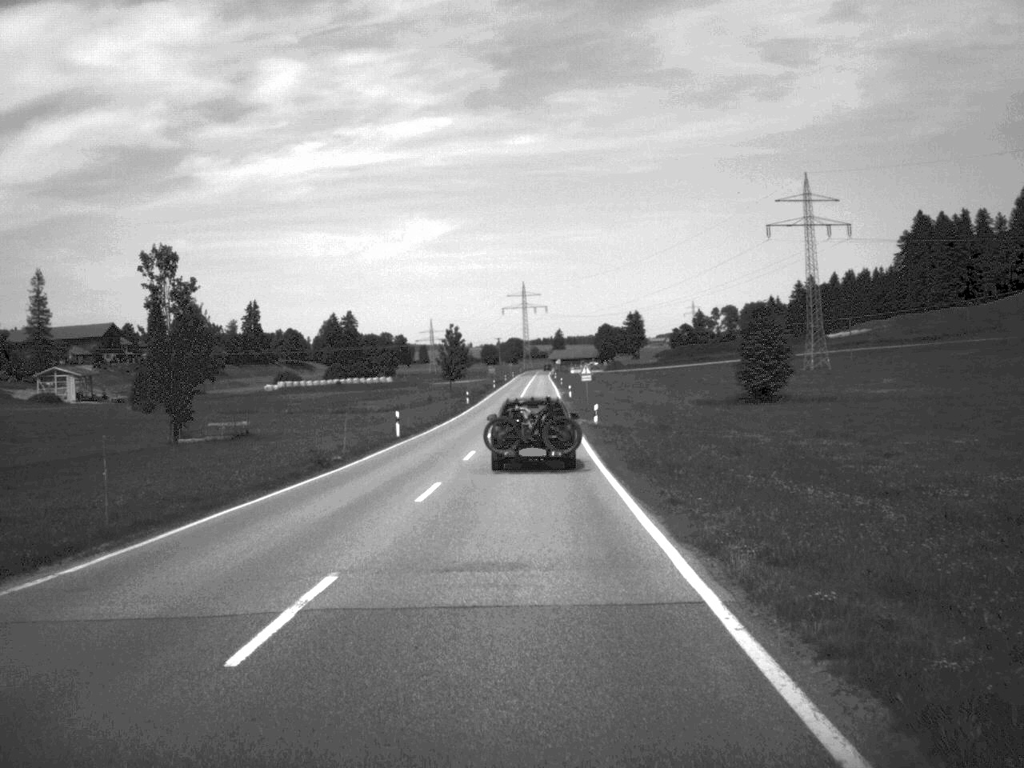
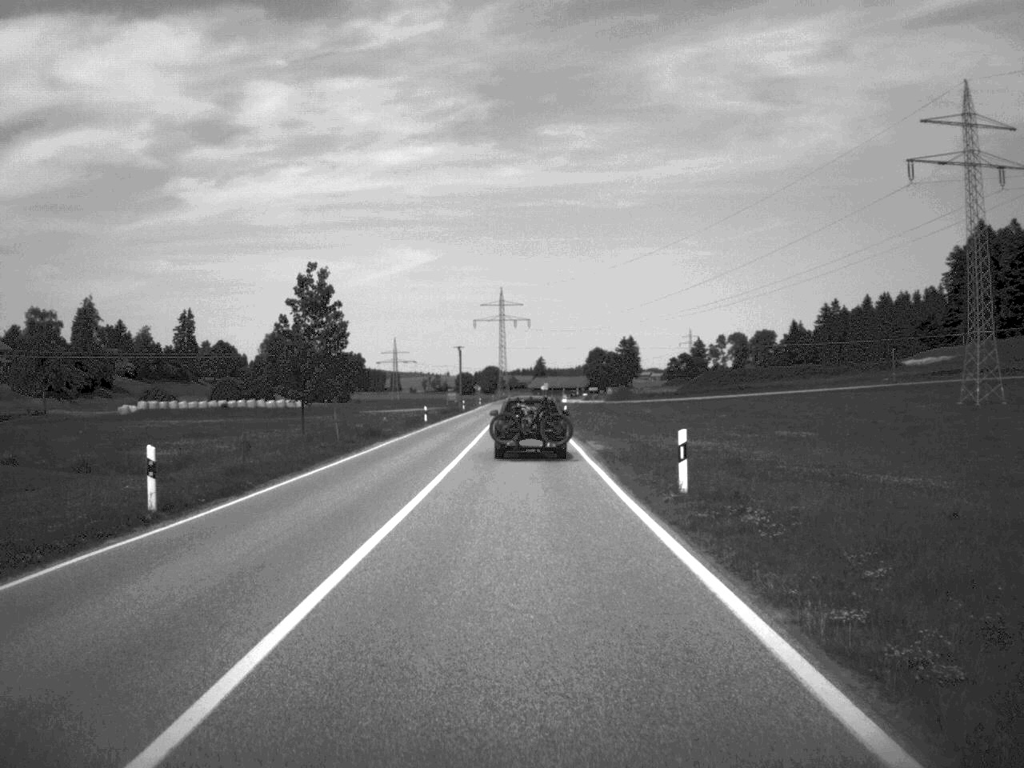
(+0.7, +76.7) m; +1°
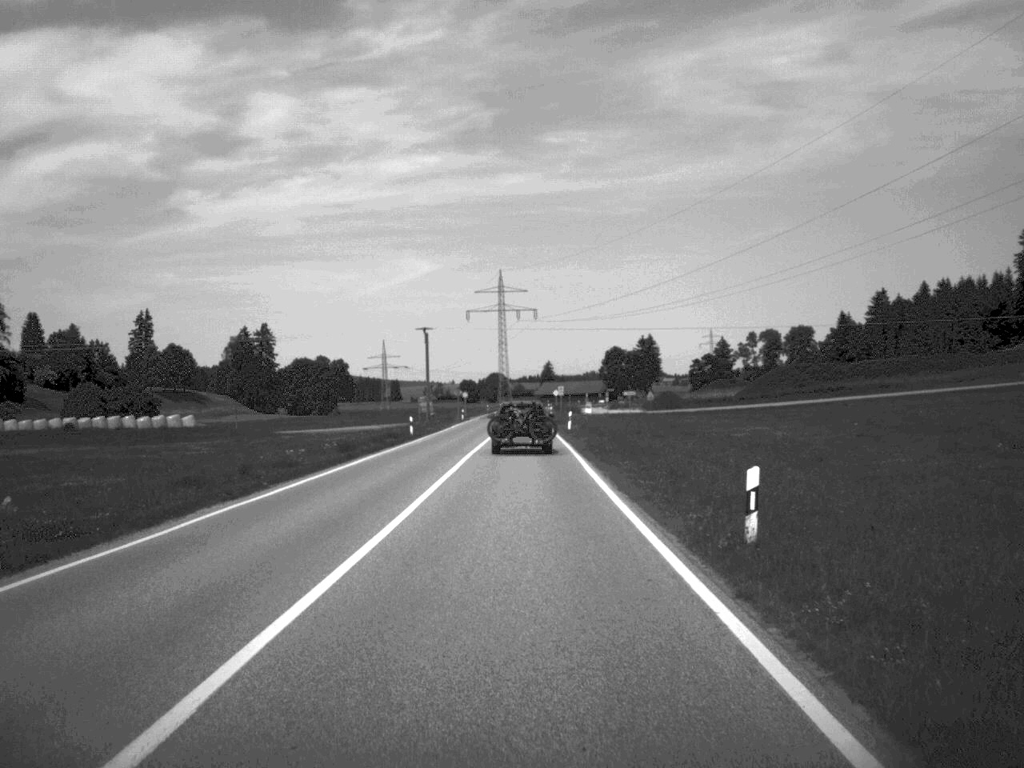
(0.0, +58.9) m; 0°
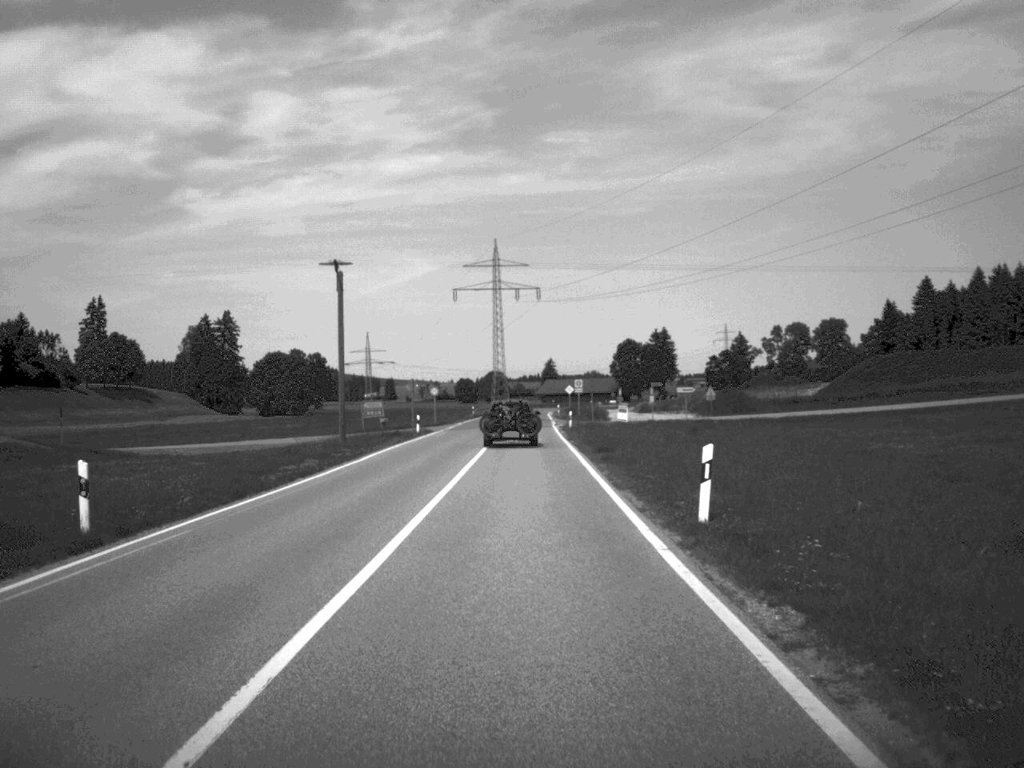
(-0.1, +46.7) m; 0°
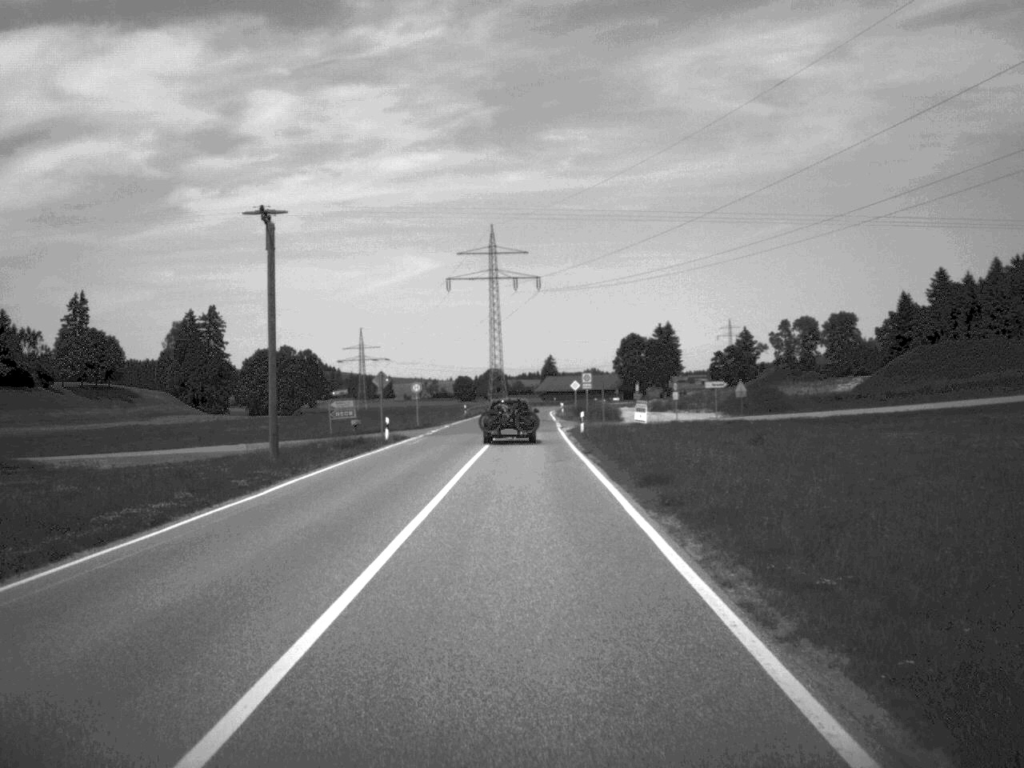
(0.0, +14.1) m; 0°
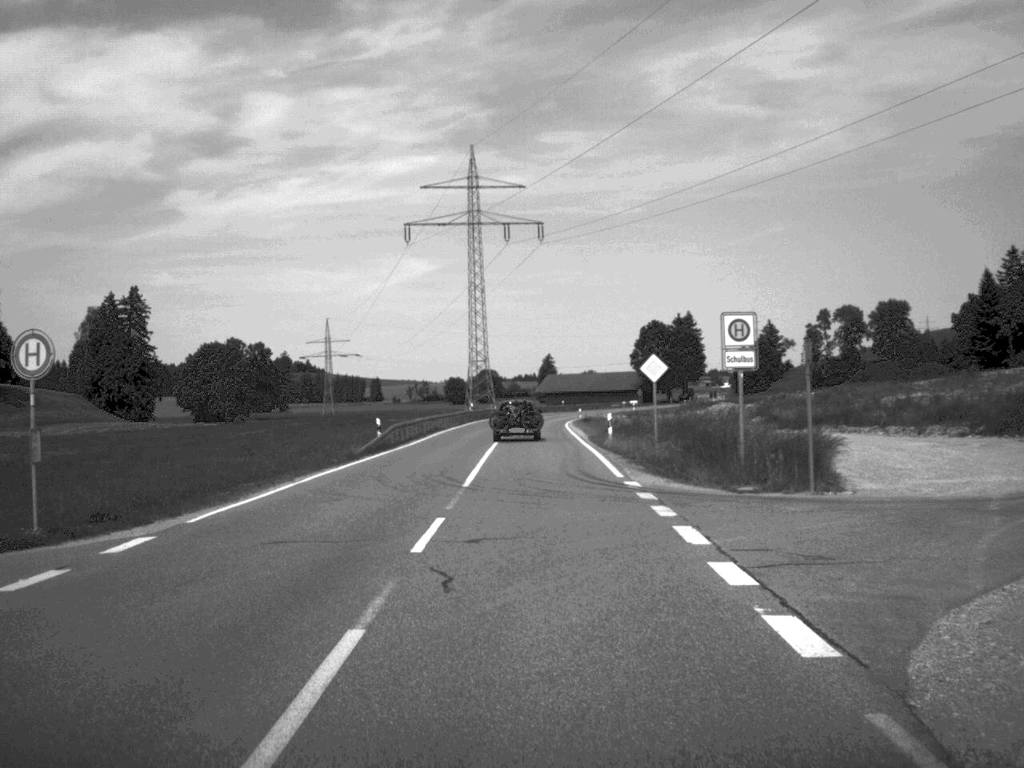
(0.0, +59.4) m; 0°
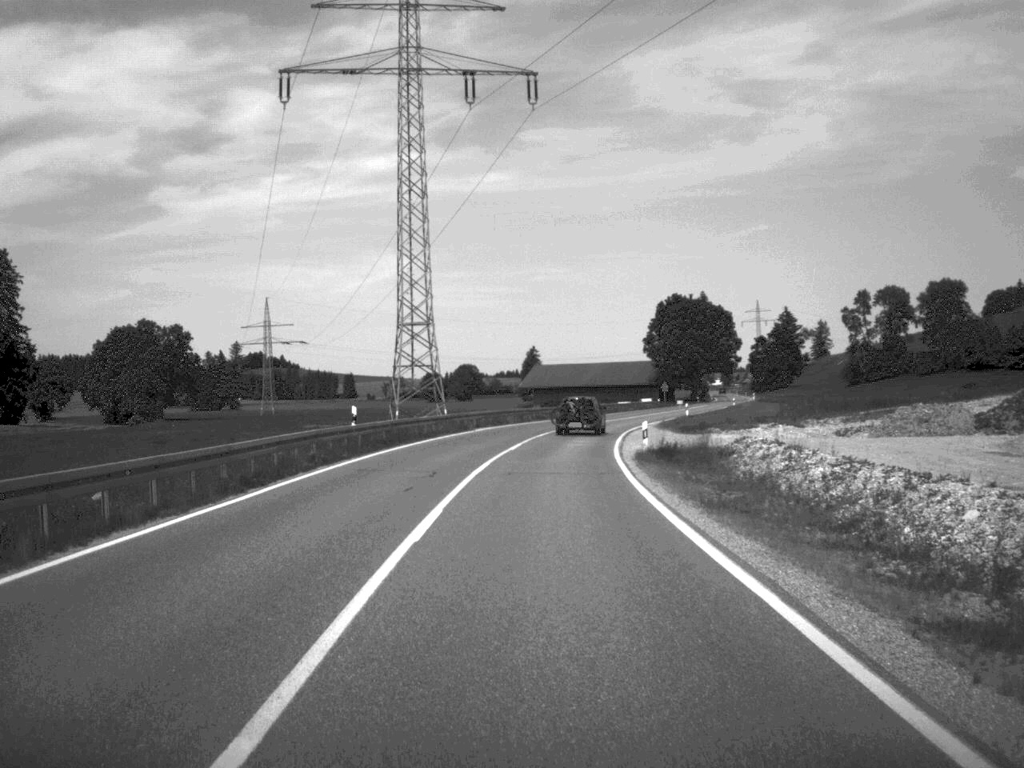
(+0.2, +57.7) m; +1°
